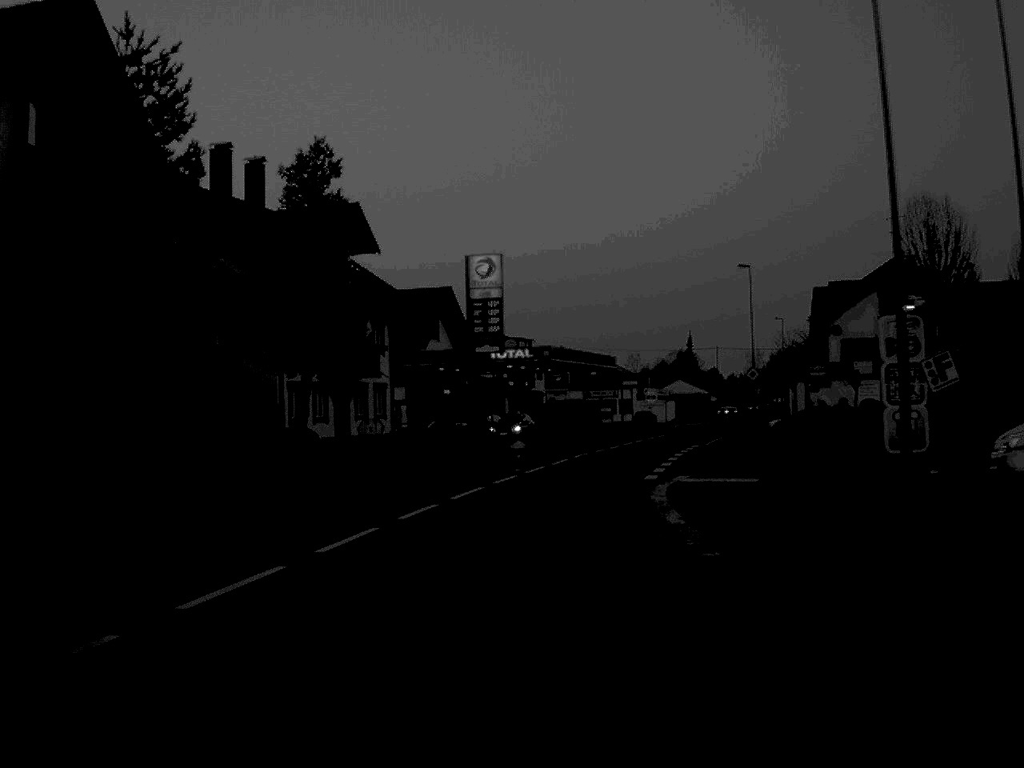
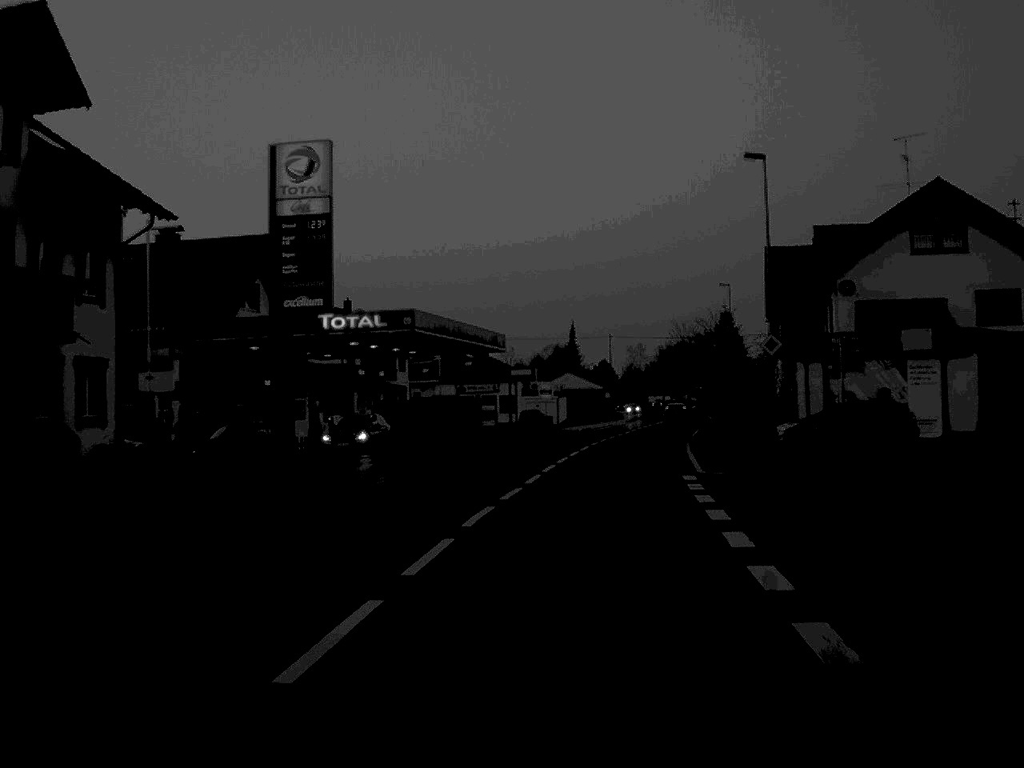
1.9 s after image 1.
(+0.6, +24.2) m; +6°
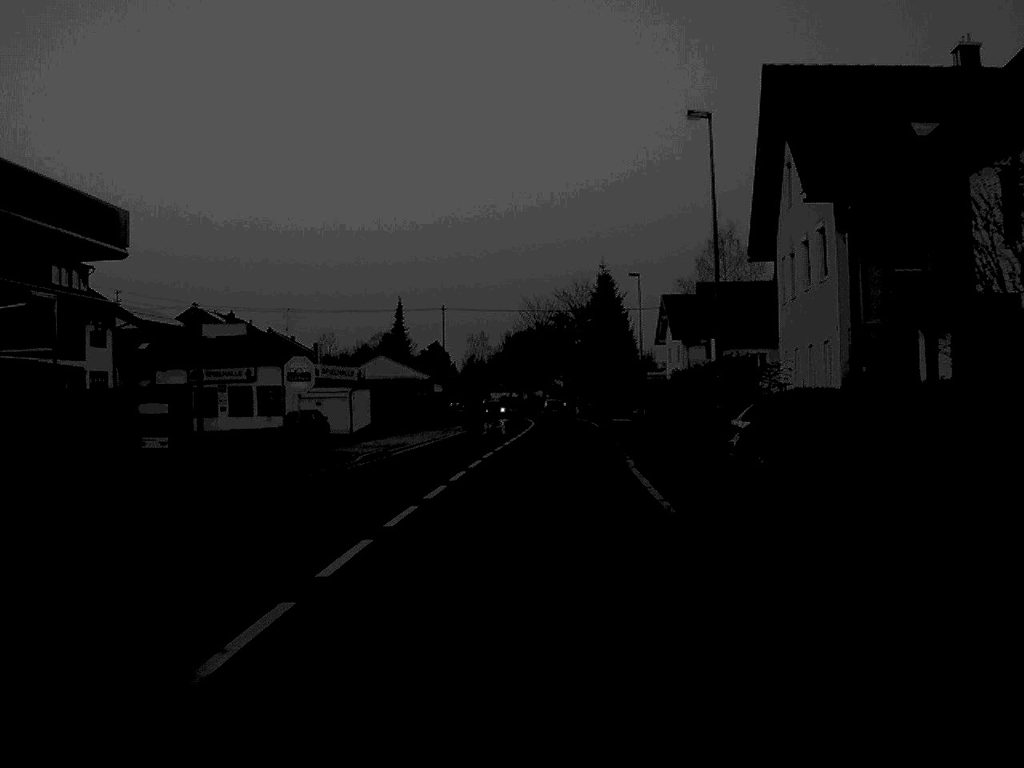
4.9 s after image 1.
(+3.1, +40.5) m; +7°
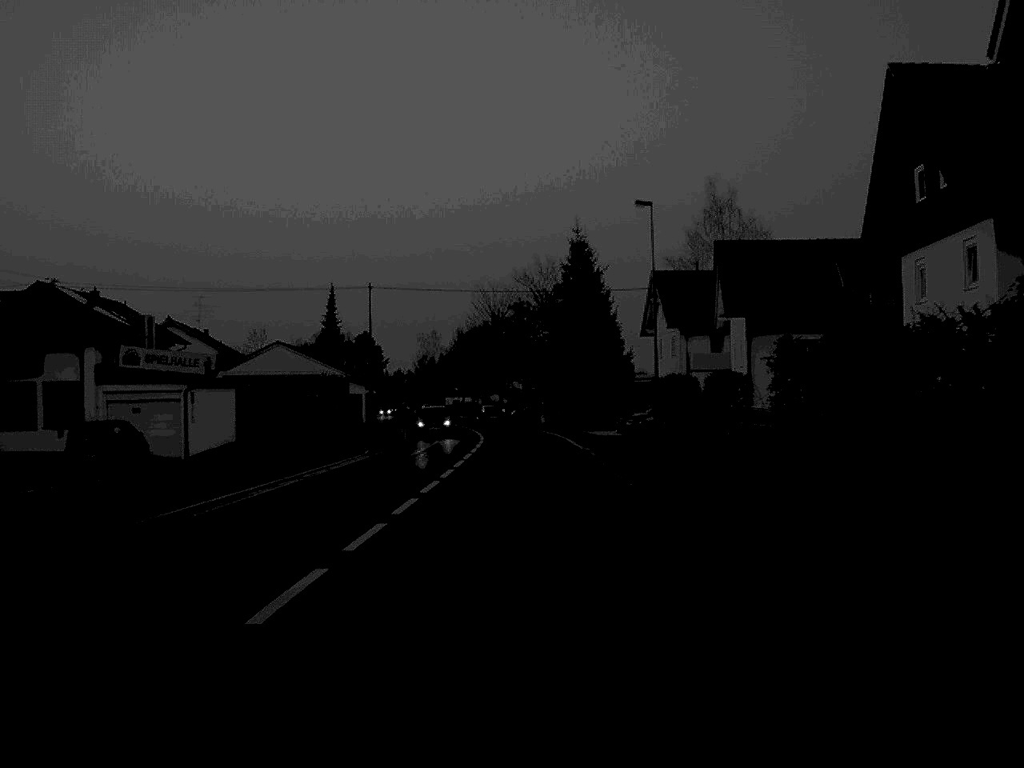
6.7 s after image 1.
(+0.5, +24.4) m; +2°
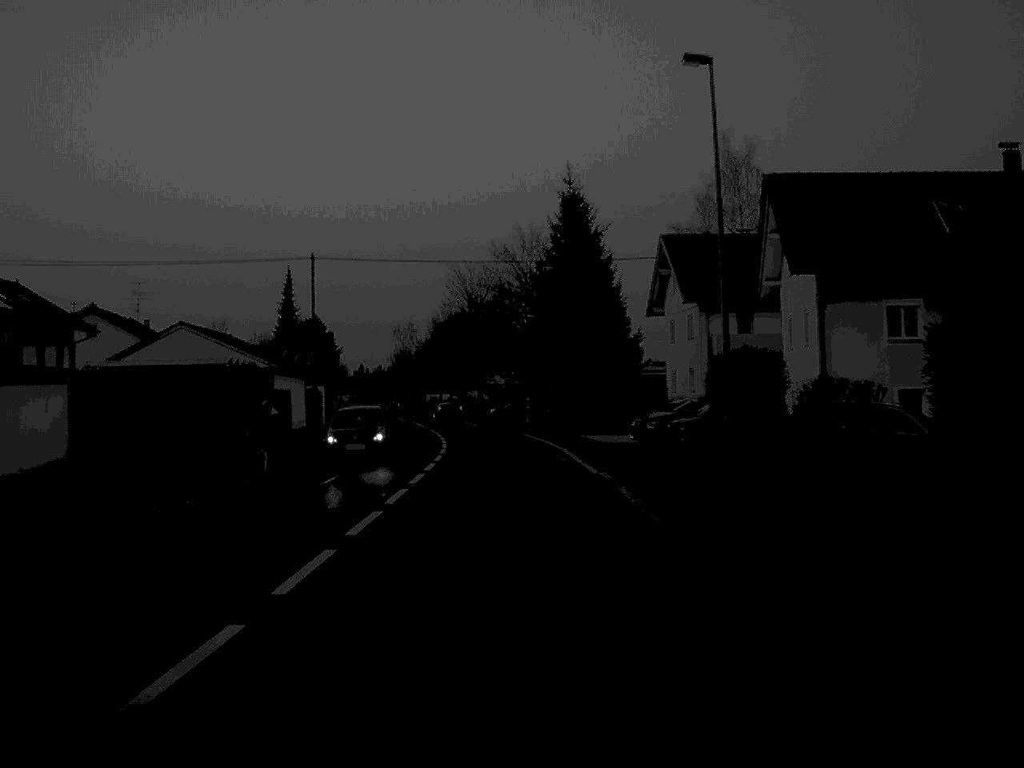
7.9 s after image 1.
(+0.1, +16.3) m; +1°
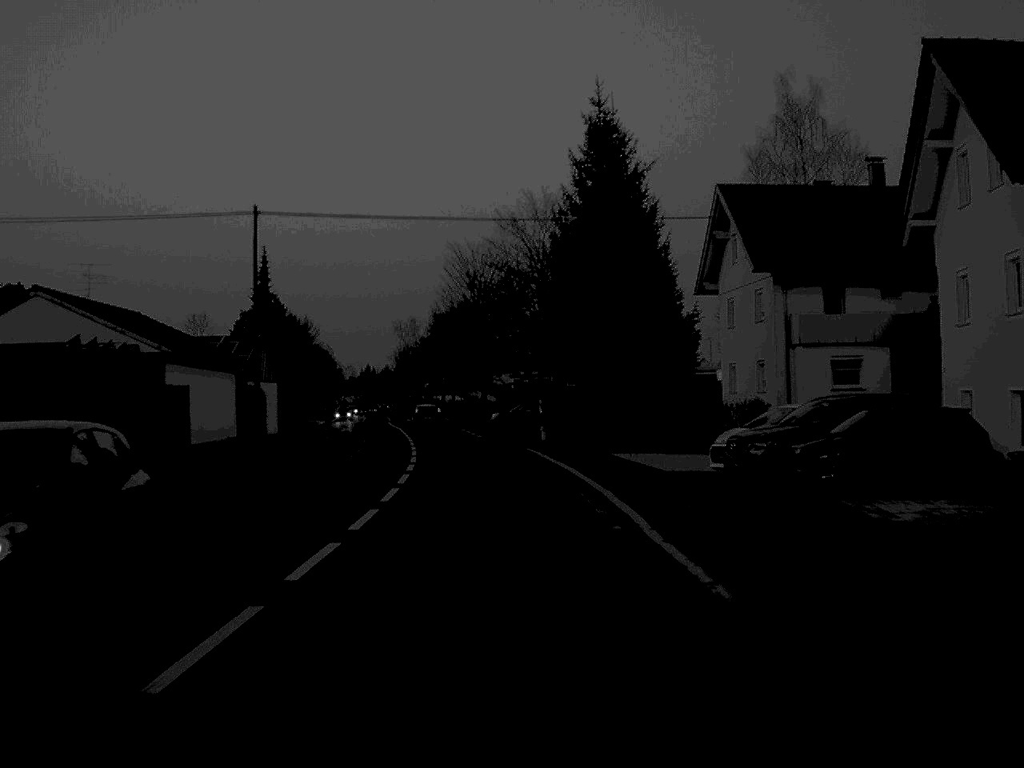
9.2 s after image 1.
(0.0, +17.0) m; 0°
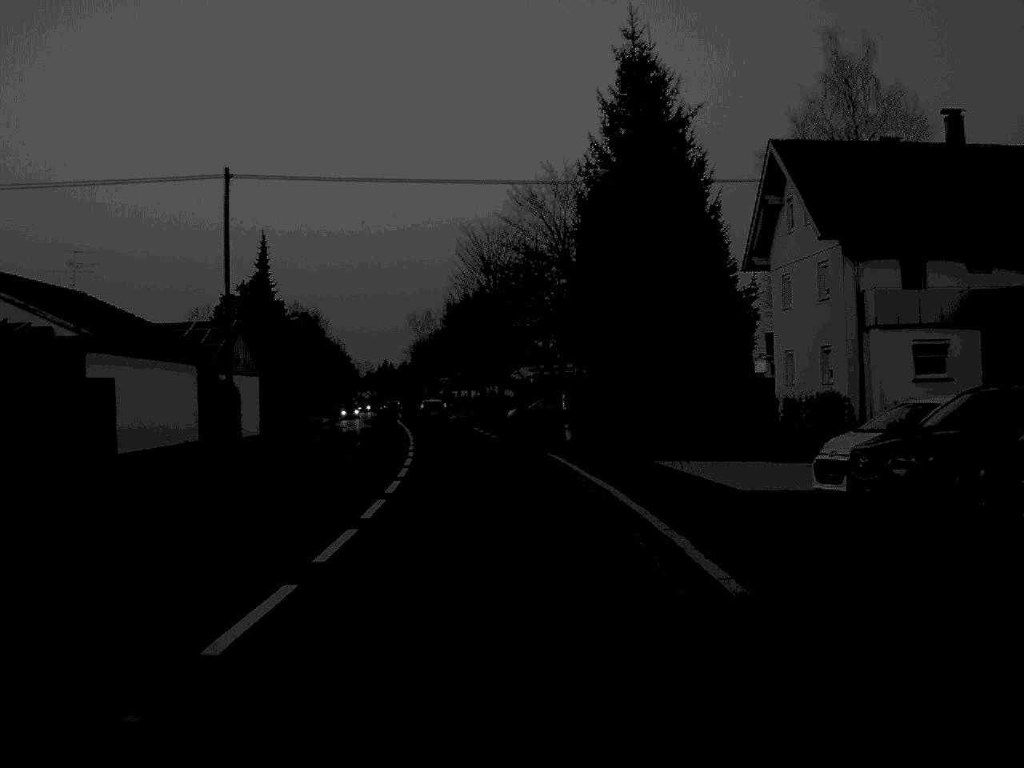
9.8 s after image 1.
(-0.1, +7.9) m; -1°
